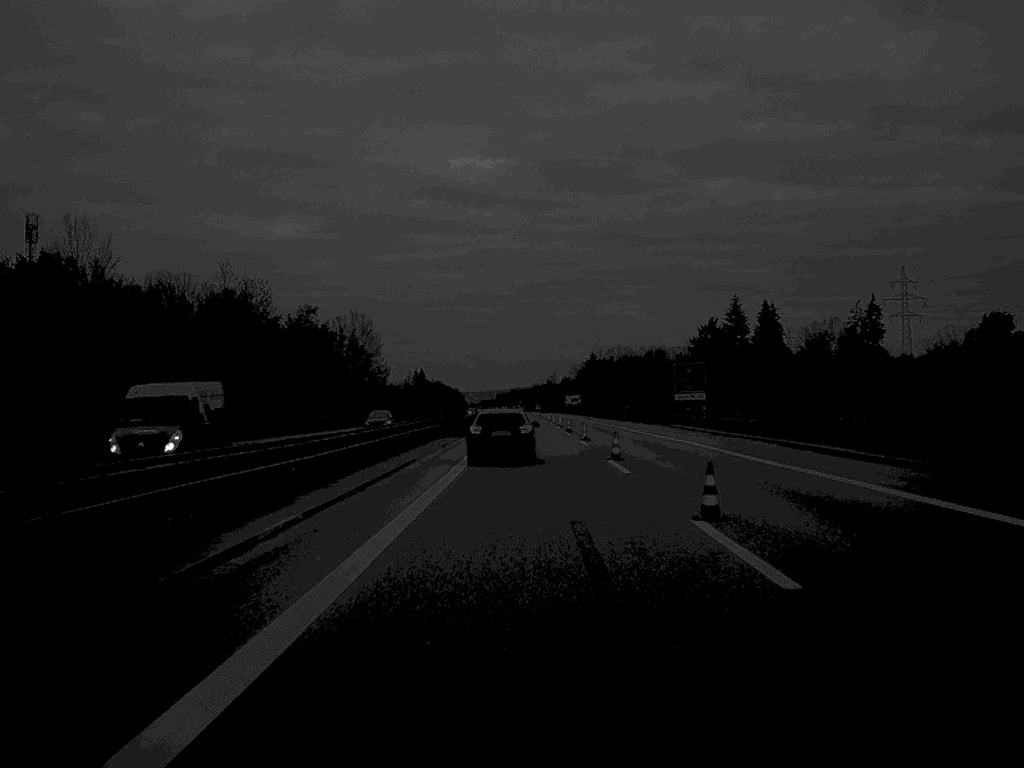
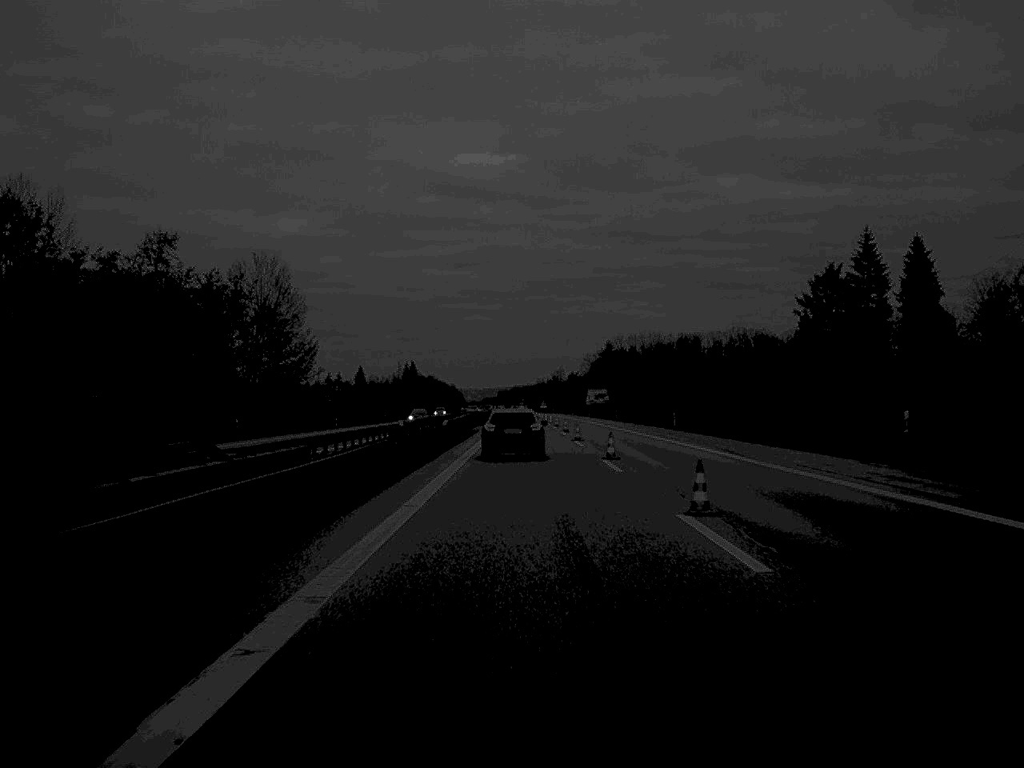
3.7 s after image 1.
(-0.2, +88.3) m; 0°
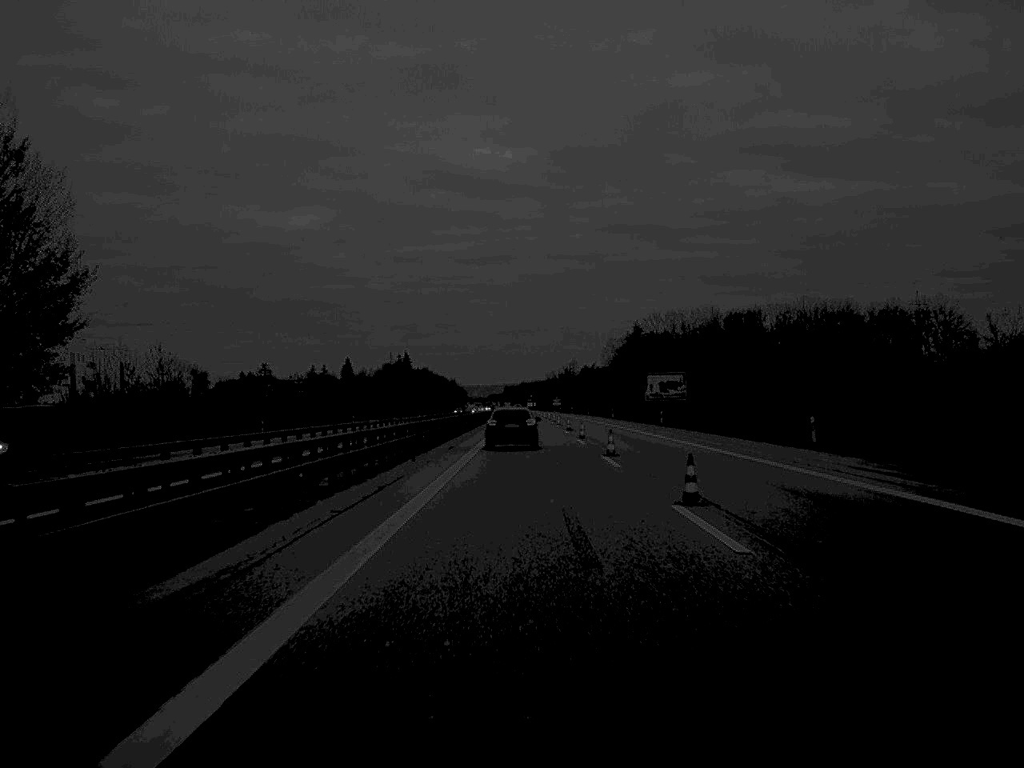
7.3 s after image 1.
(-0.4, +88.3) m; 0°
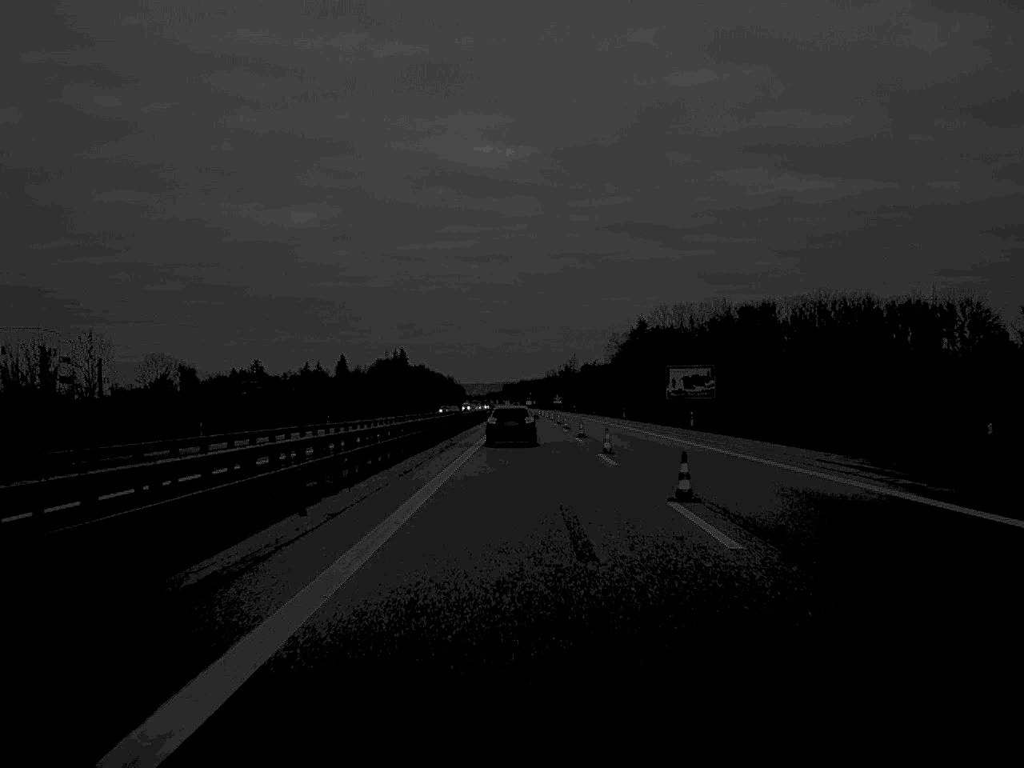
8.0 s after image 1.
(0.0, +16.9) m; 0°
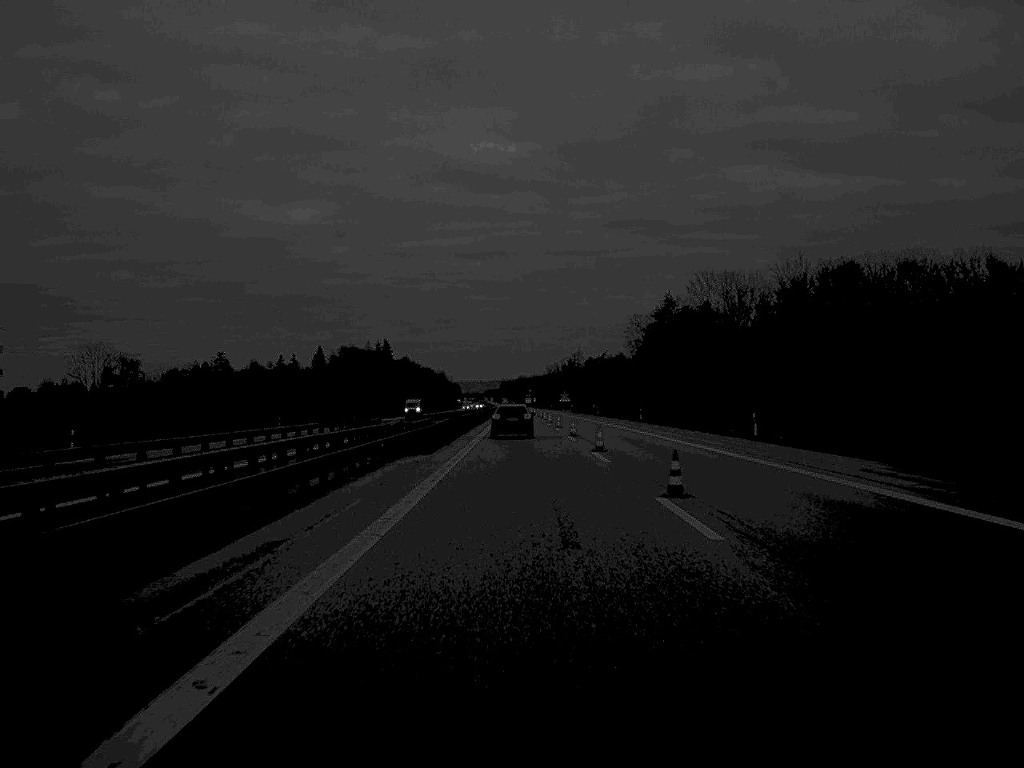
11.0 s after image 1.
(-0.1, +71.4) m; 0°
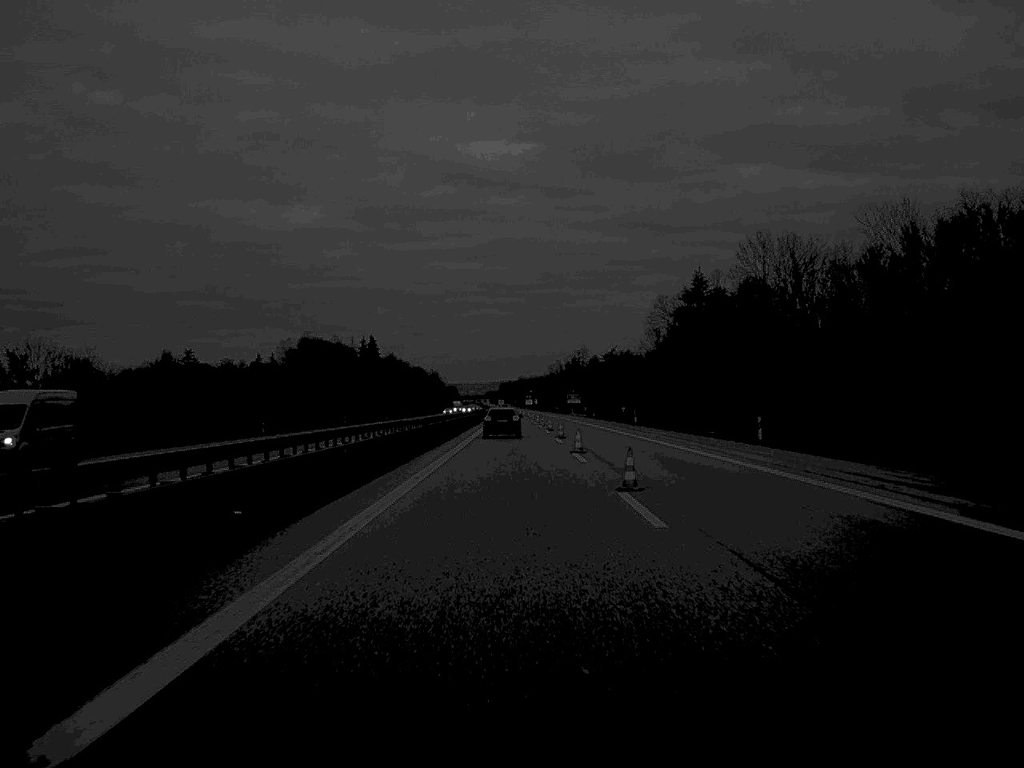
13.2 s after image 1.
(0.0, +52.2) m; 0°
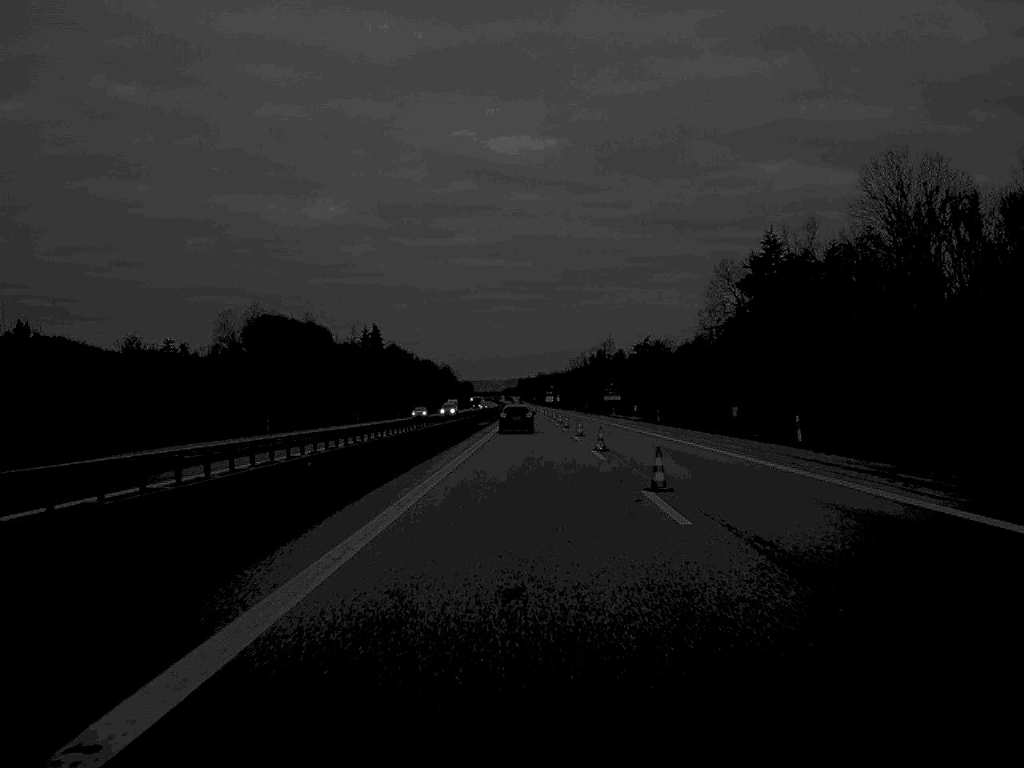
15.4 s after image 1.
(-0.5, +53.0) m; -1°
